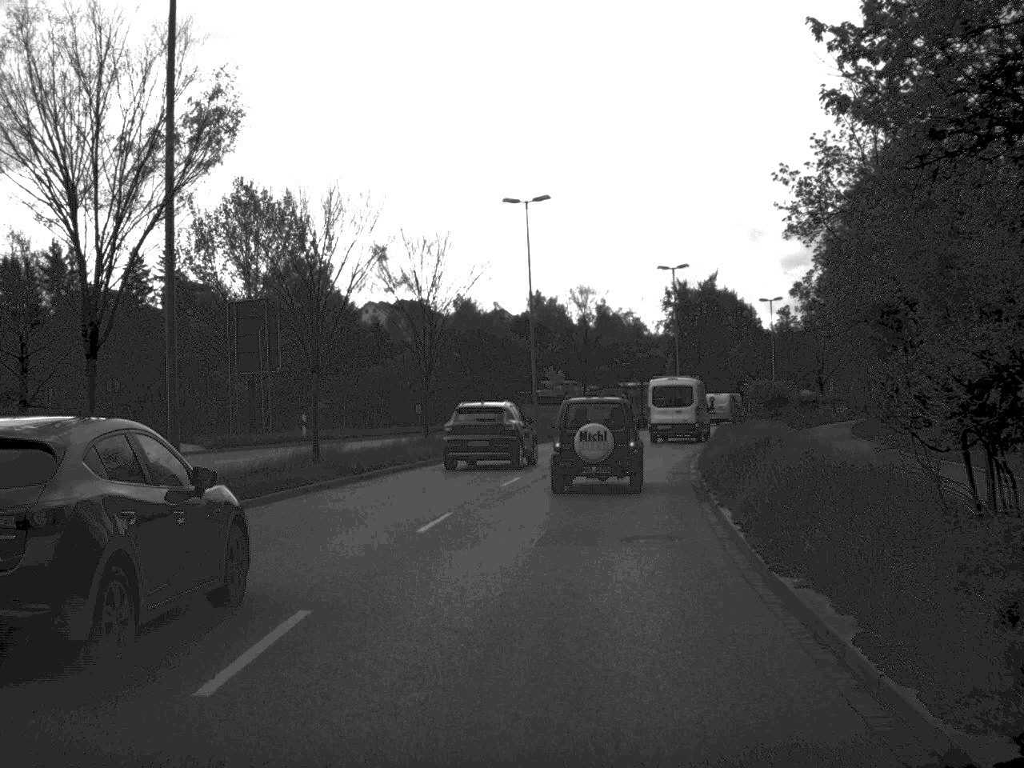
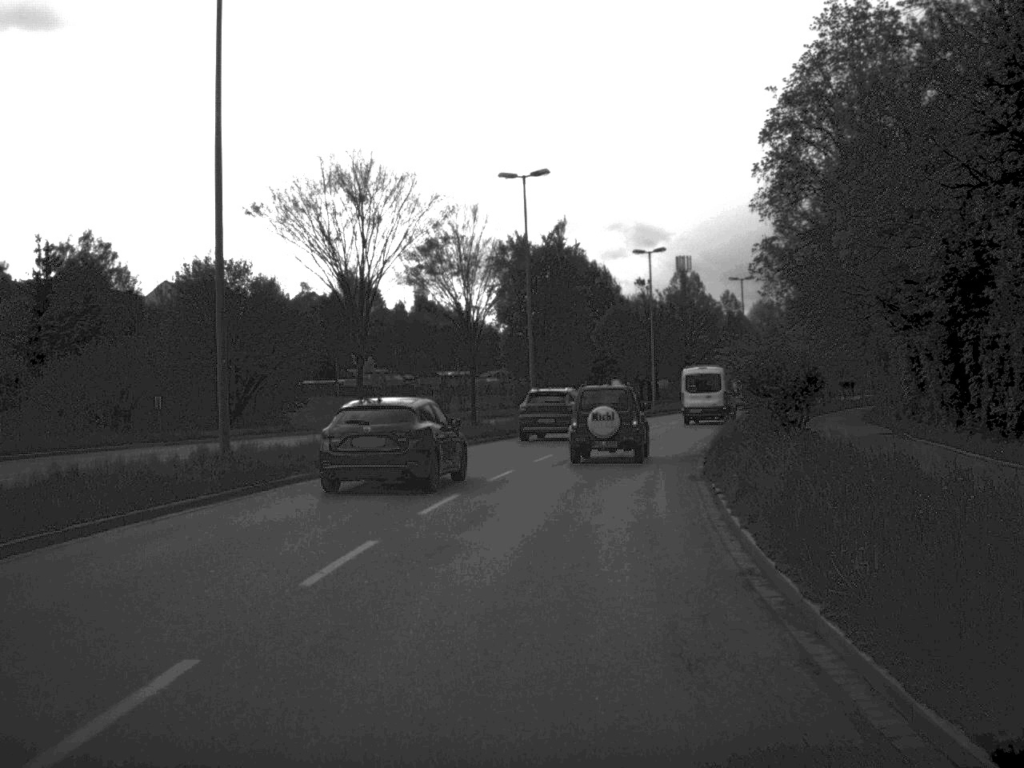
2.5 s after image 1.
(+2.2, +31.8) m; +8°
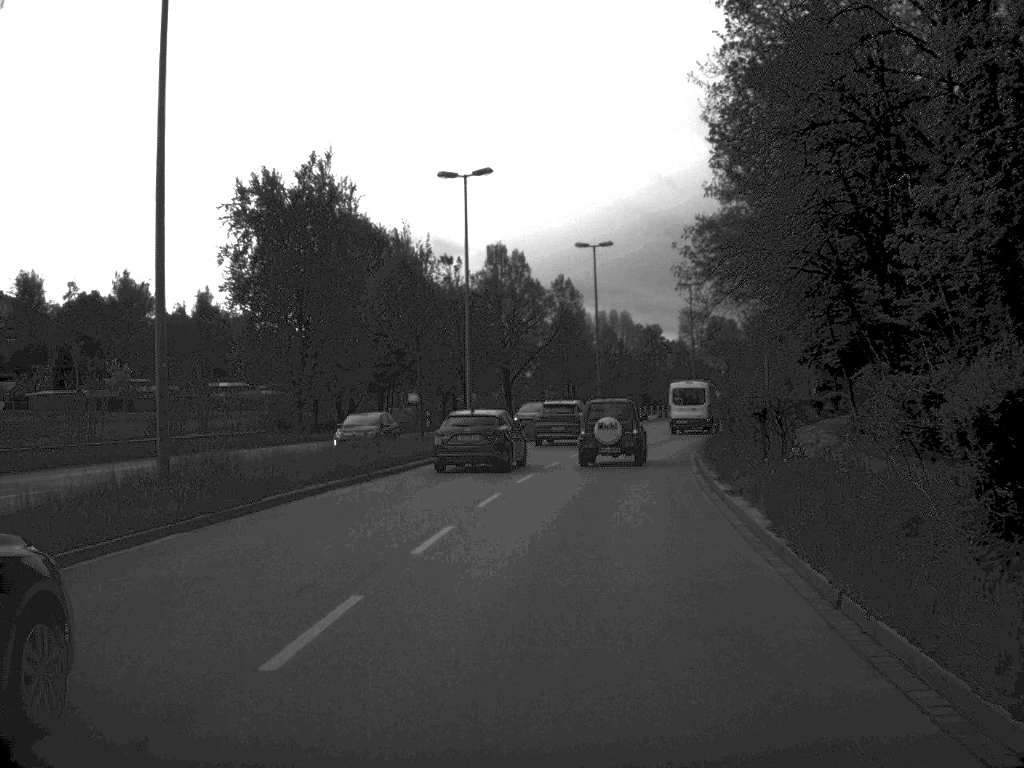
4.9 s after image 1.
(+2.4, +32.2) m; +9°
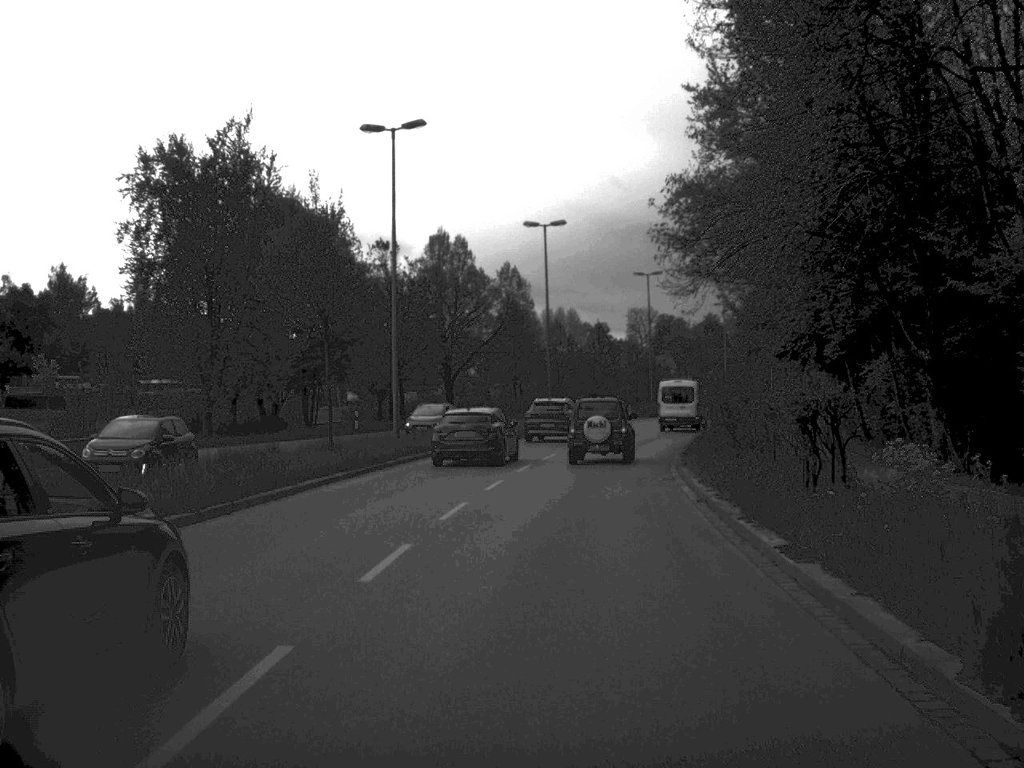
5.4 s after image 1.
(+0.2, +8.1) m; +2°
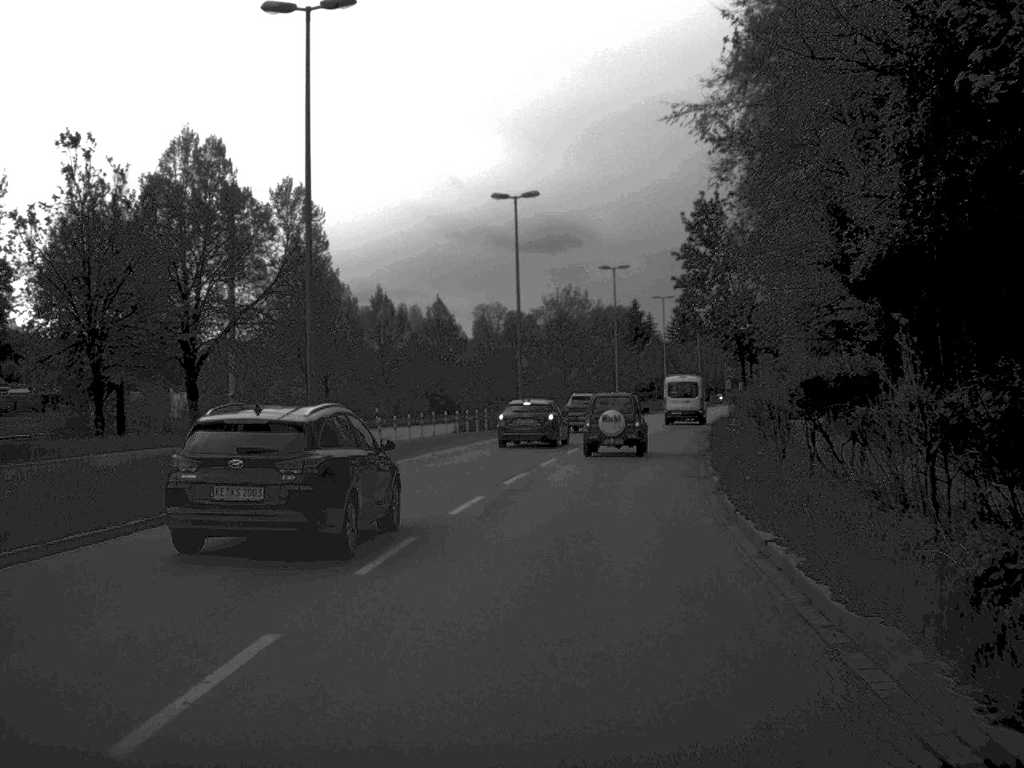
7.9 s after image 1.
(+2.2, +35.2) m; +7°
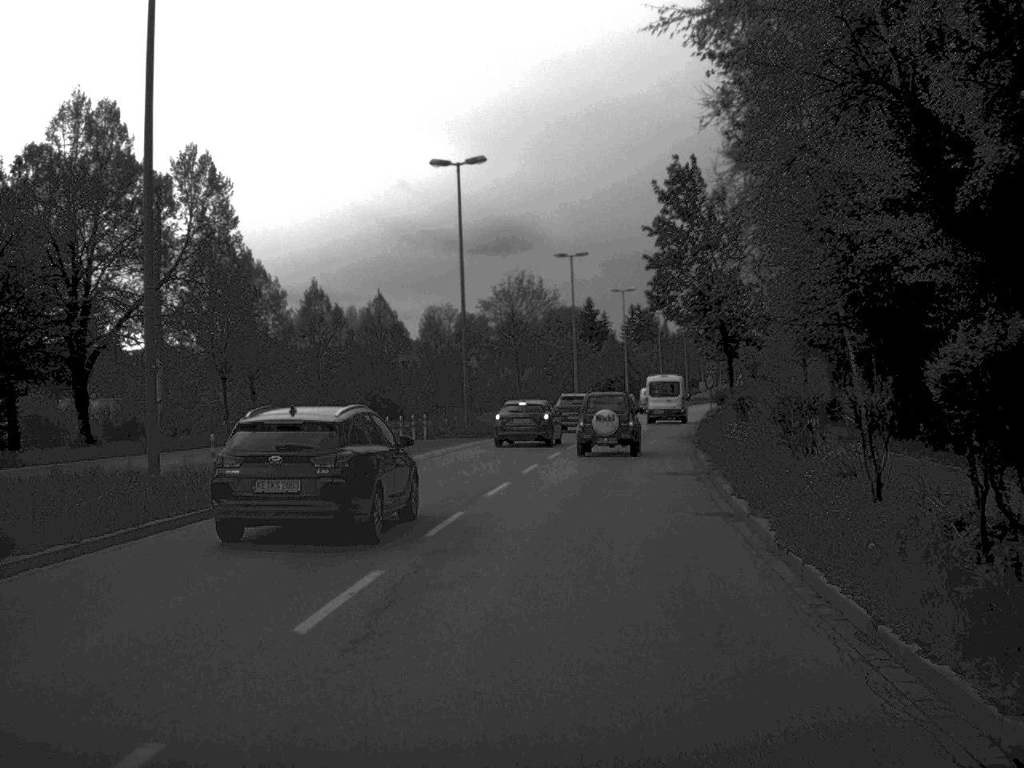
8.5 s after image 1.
(+0.2, +8.6) m; +2°
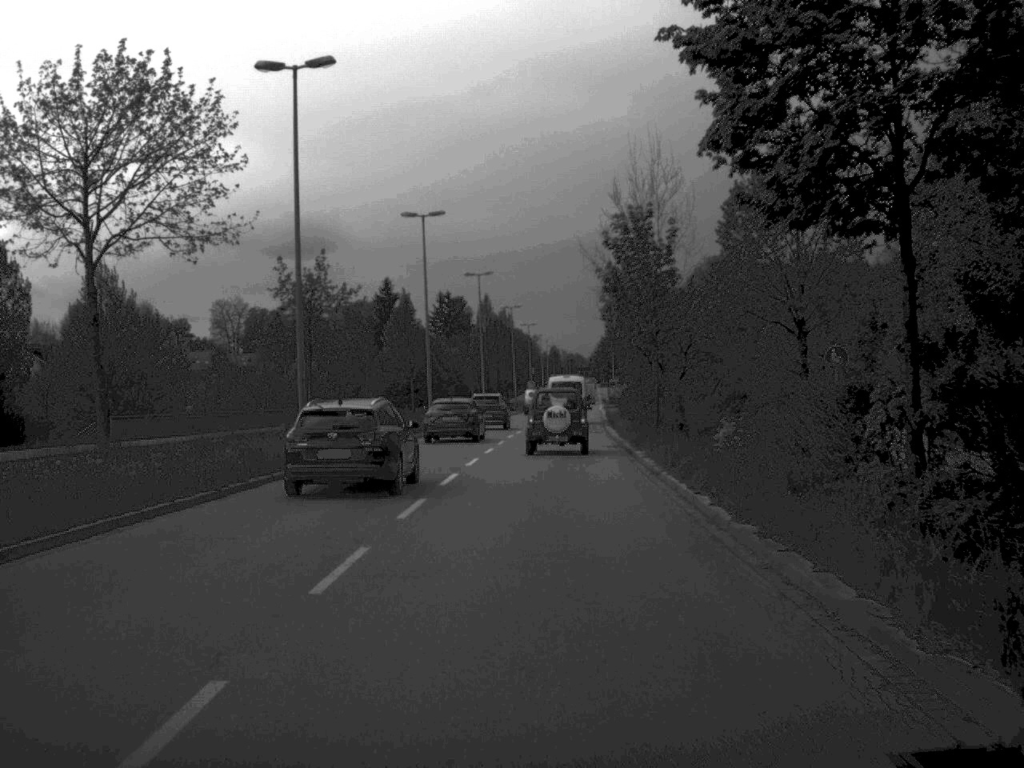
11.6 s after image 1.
(+3.6, +45.8) m; +8°
